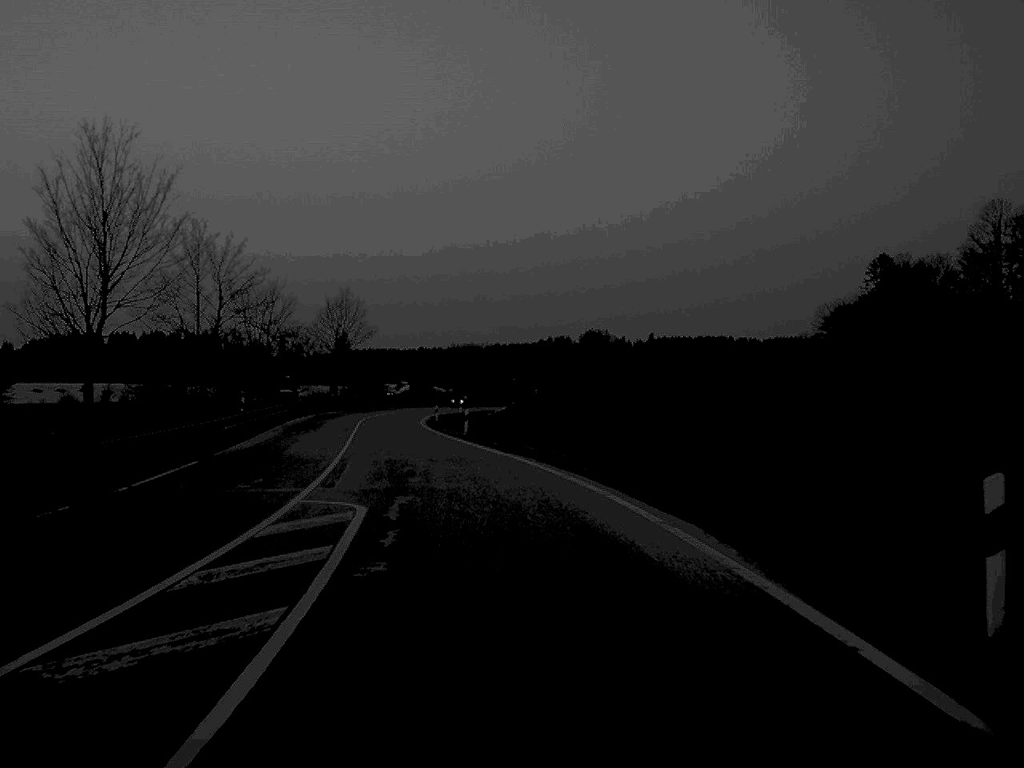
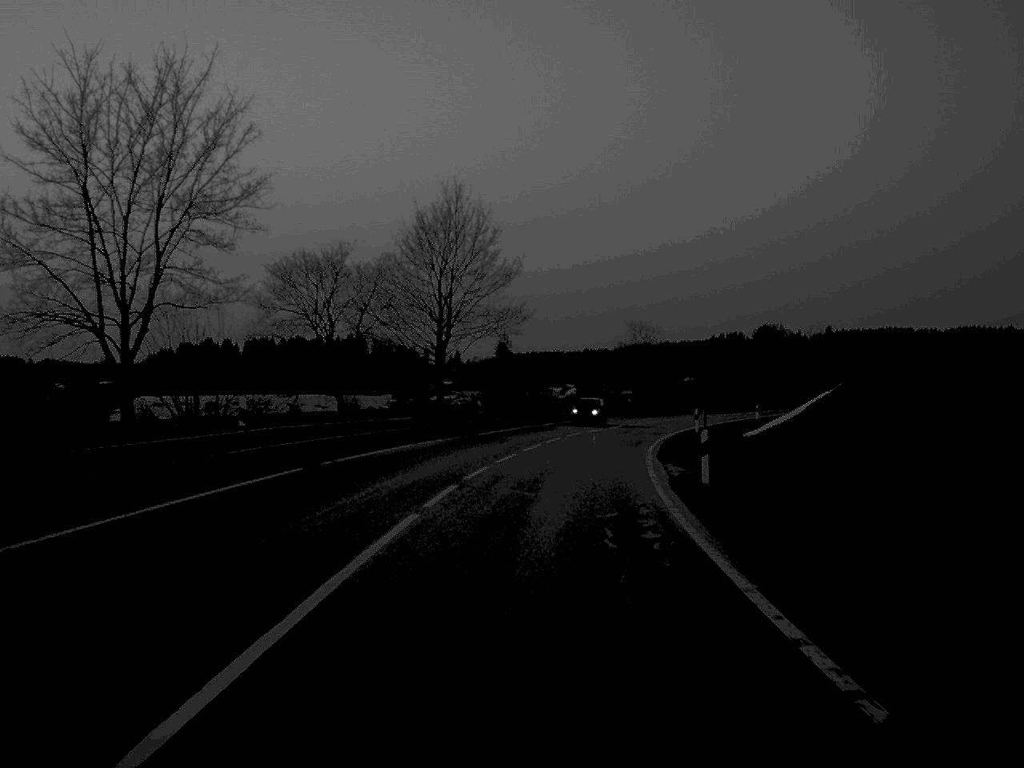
(-5.7, +57.2) m; -7°
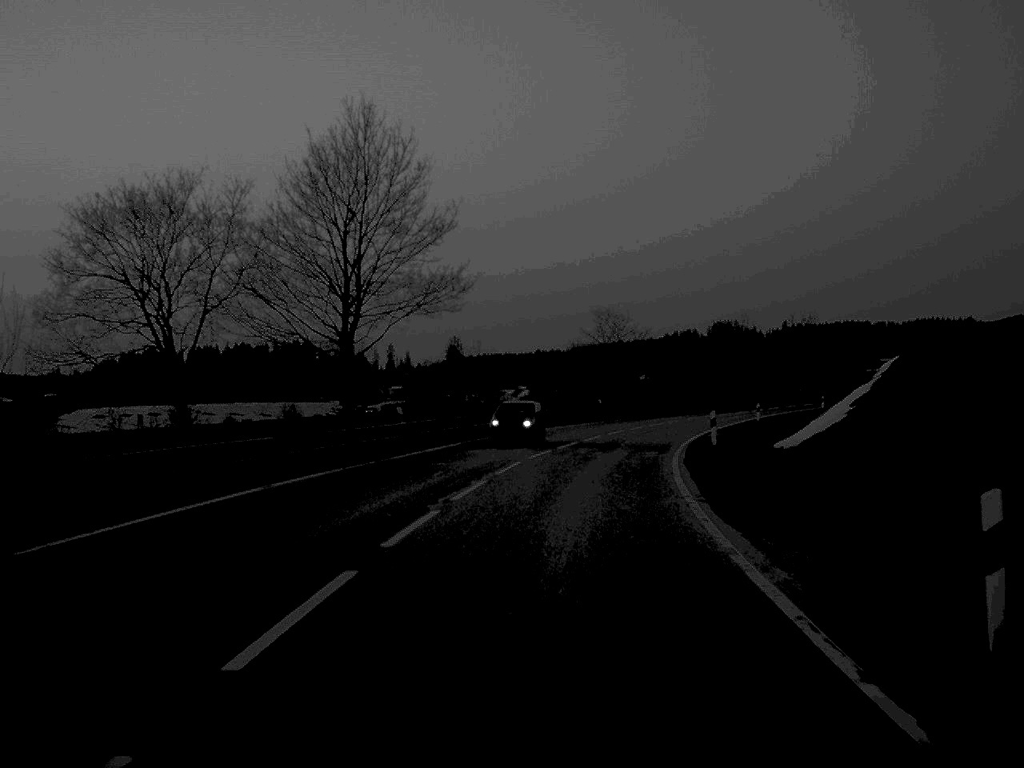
(+0.3, +16.4) m; +2°
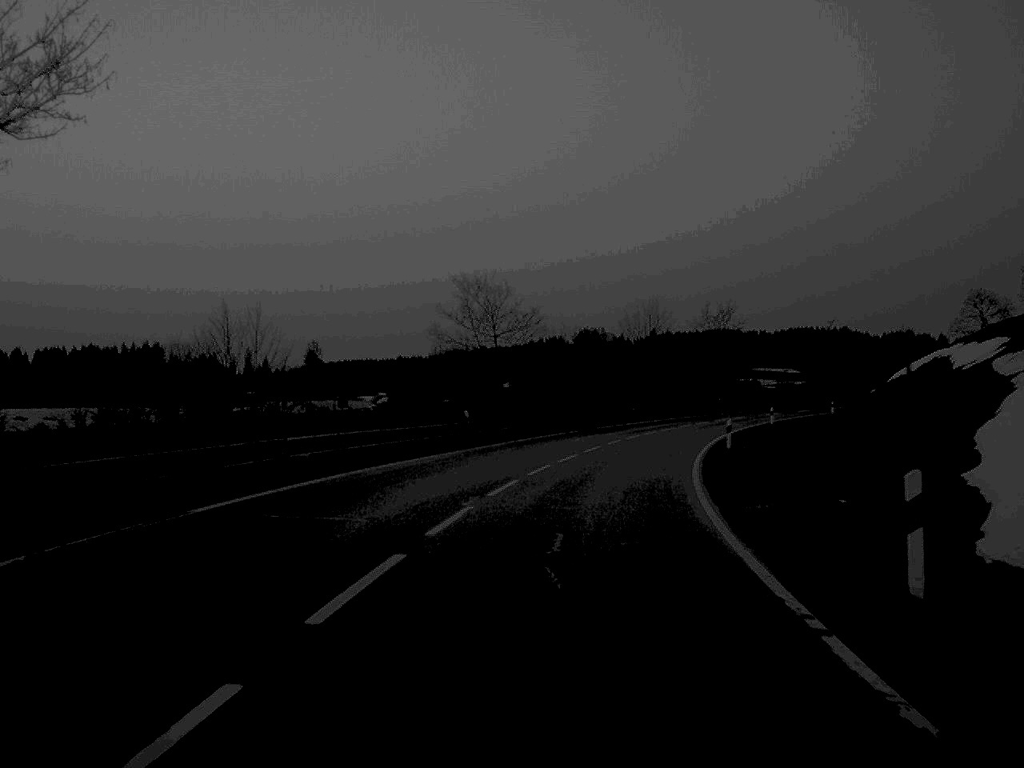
(+1.4, +27.8) m; +6°
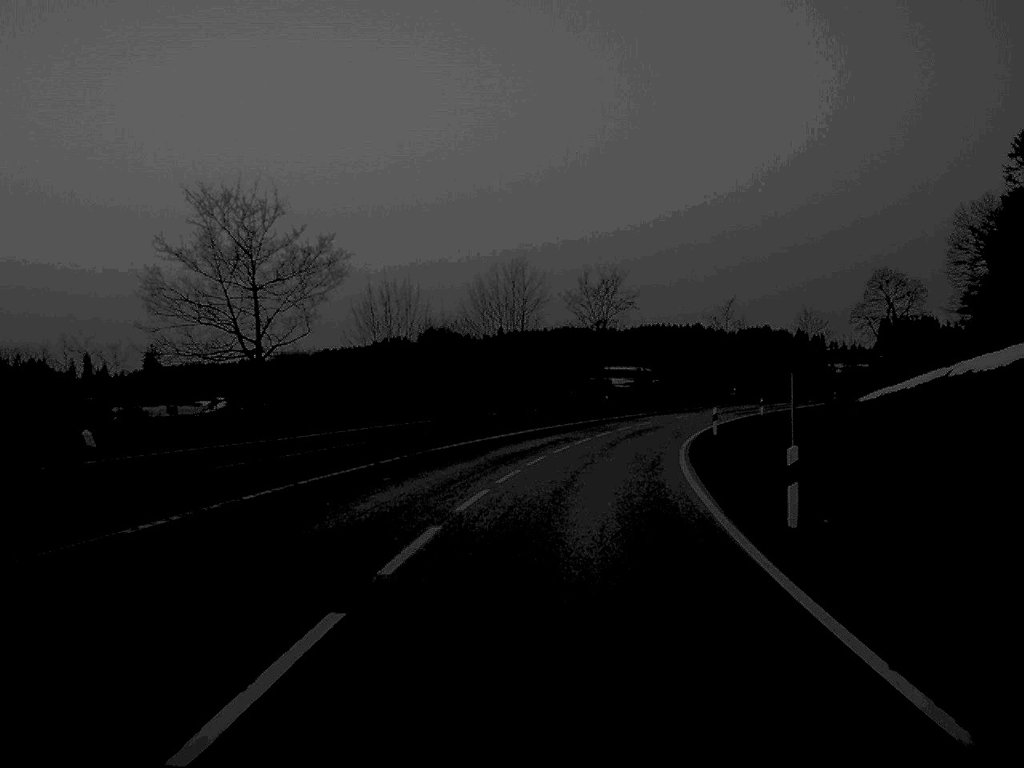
(+1.6, +27.1) m; +7°
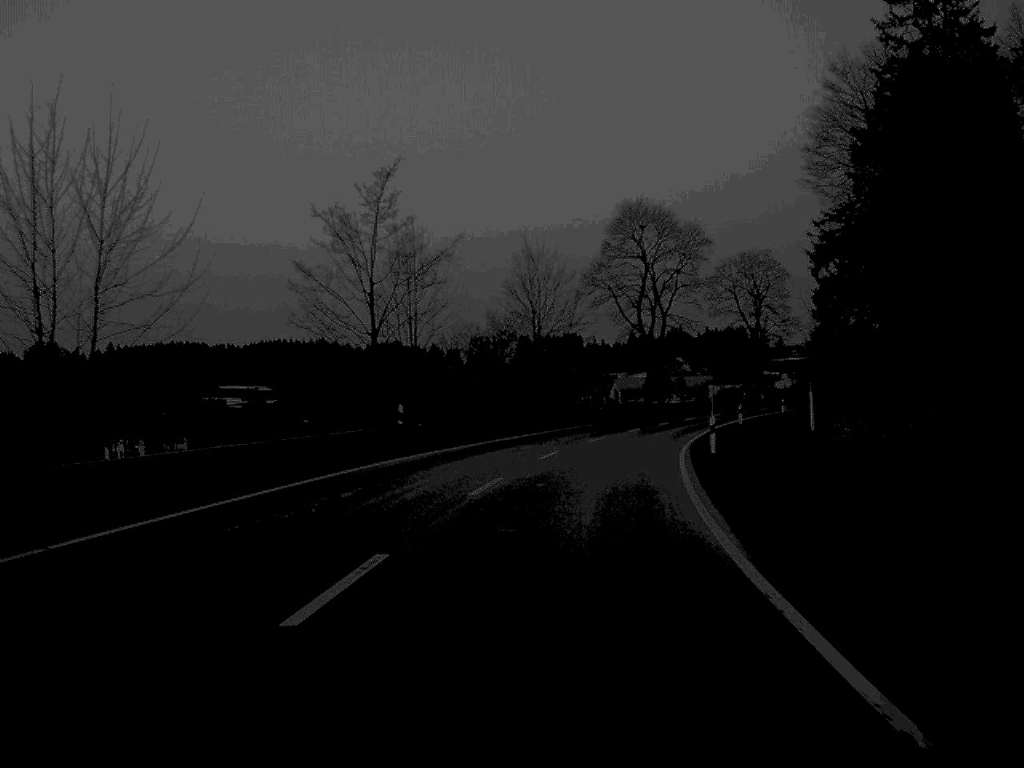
(+10.7, +72.6) m; +17°
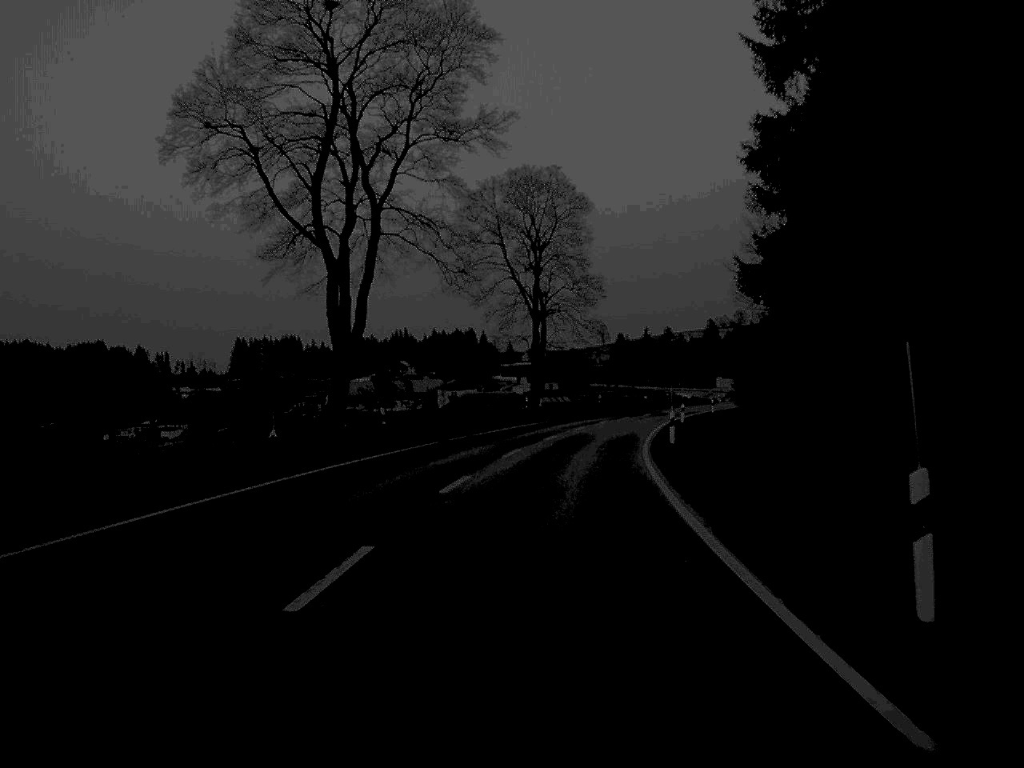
(+6.7, +58.4) m; +12°
